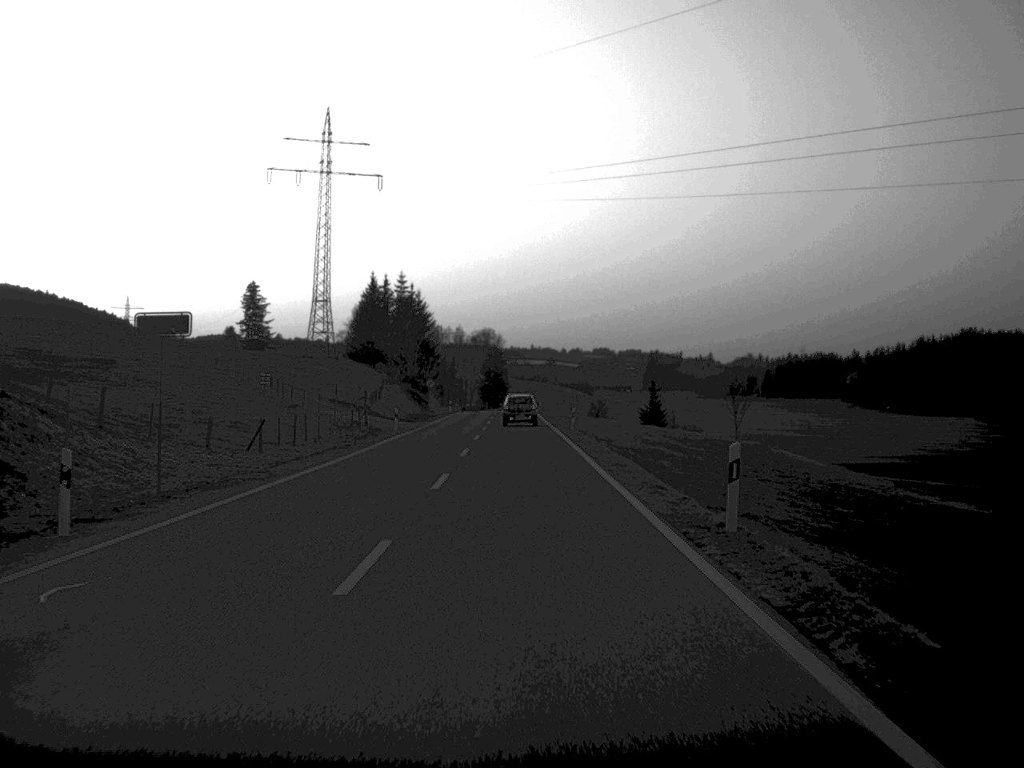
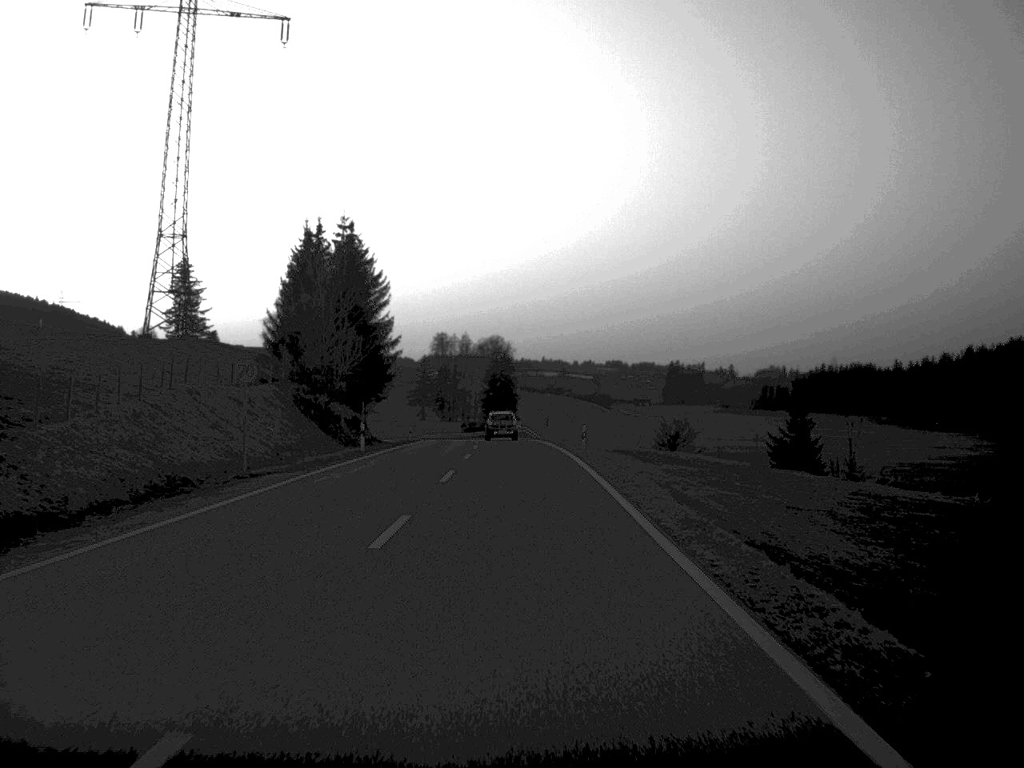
(-0.3, +67.2) m; 0°
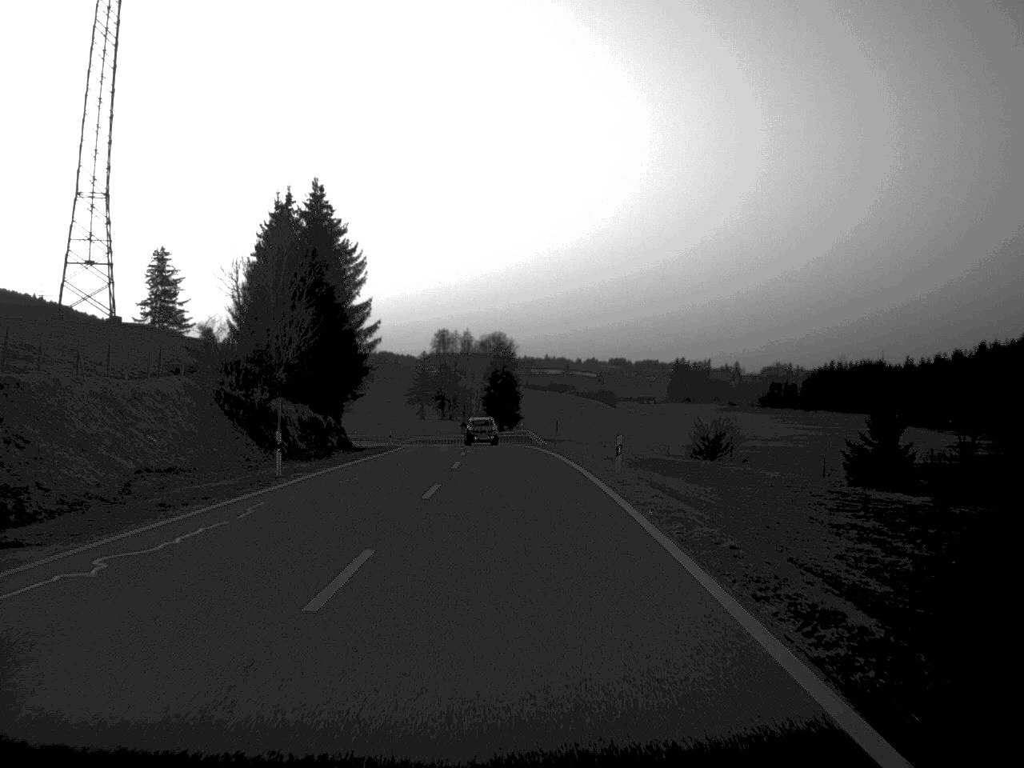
(0.0, +16.1) m; 0°
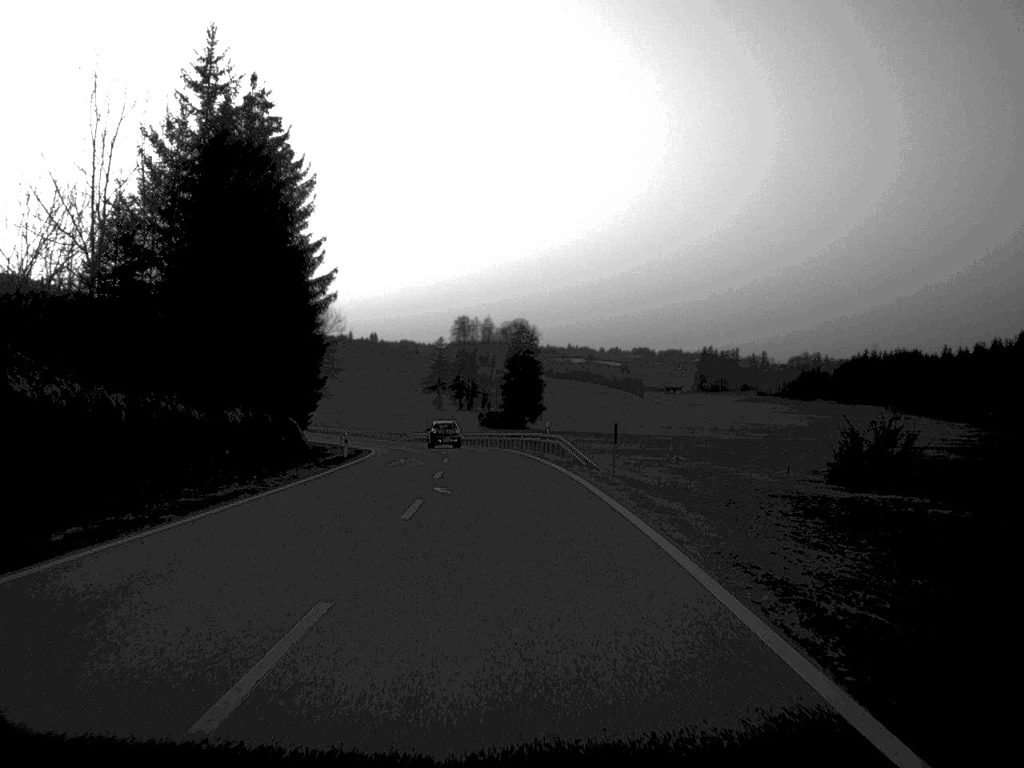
(-0.2, +27.2) m; -1°
